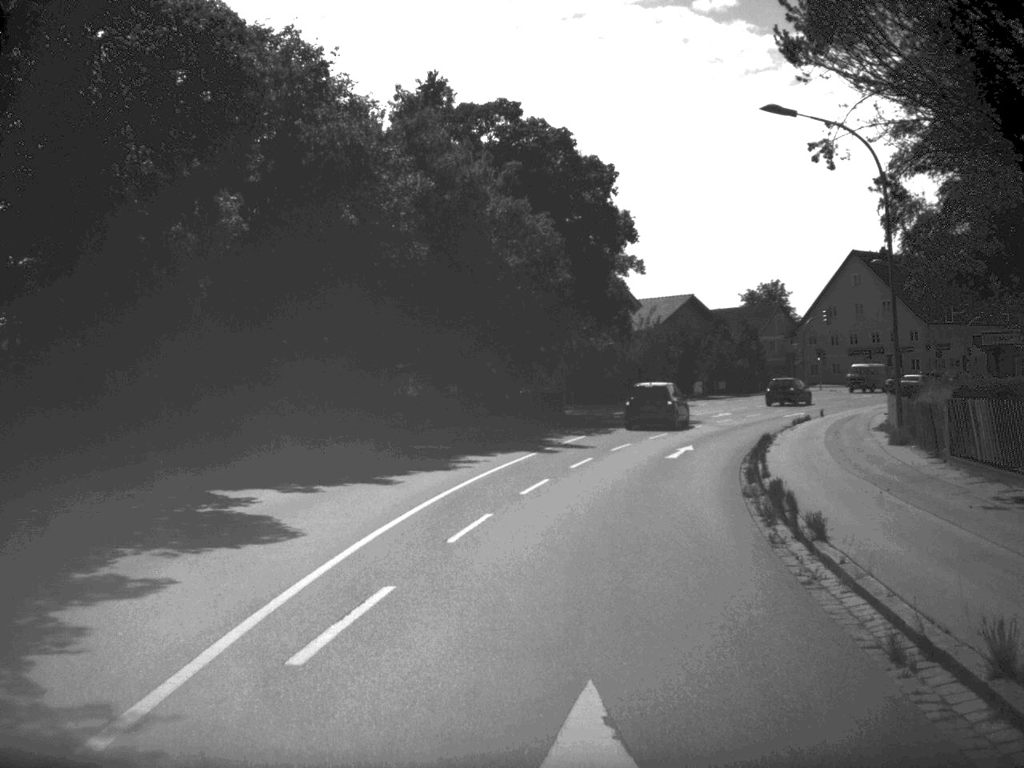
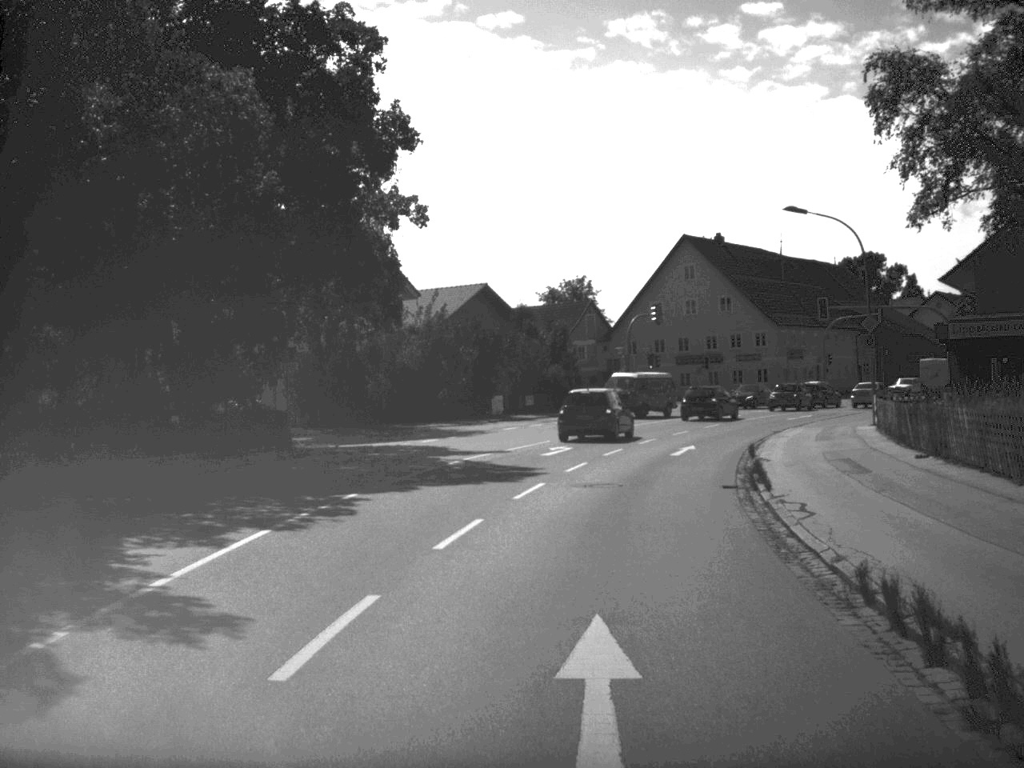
(+1.9, +23.6) m; +10°
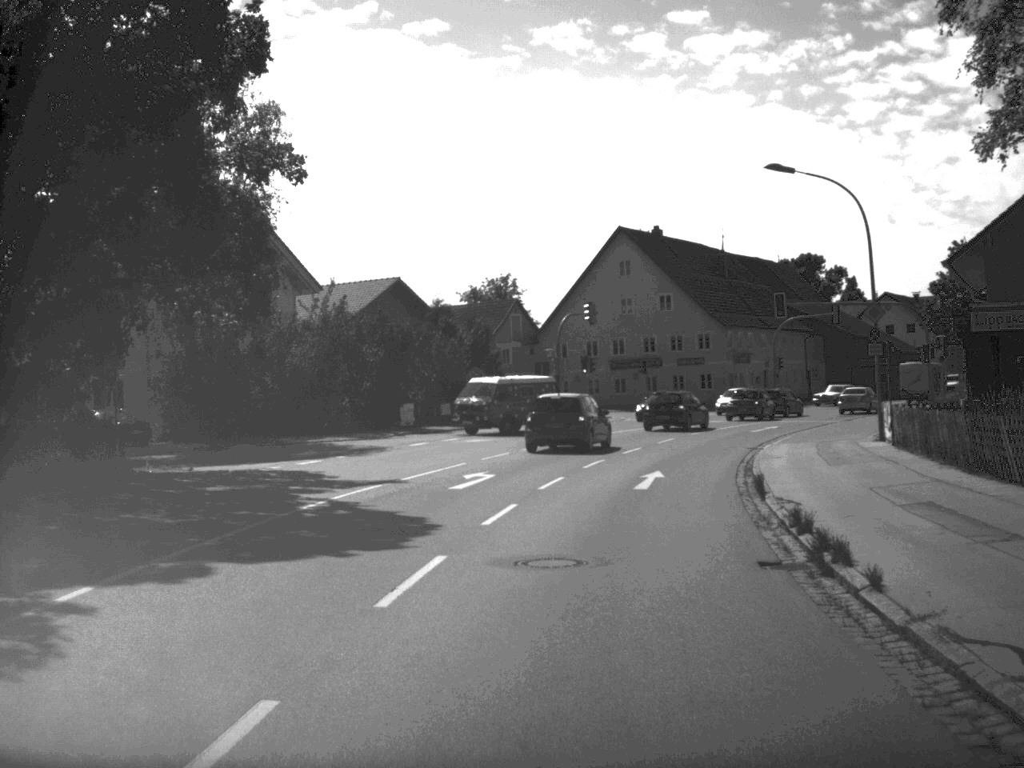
(+0.3, +9.0) m; +3°
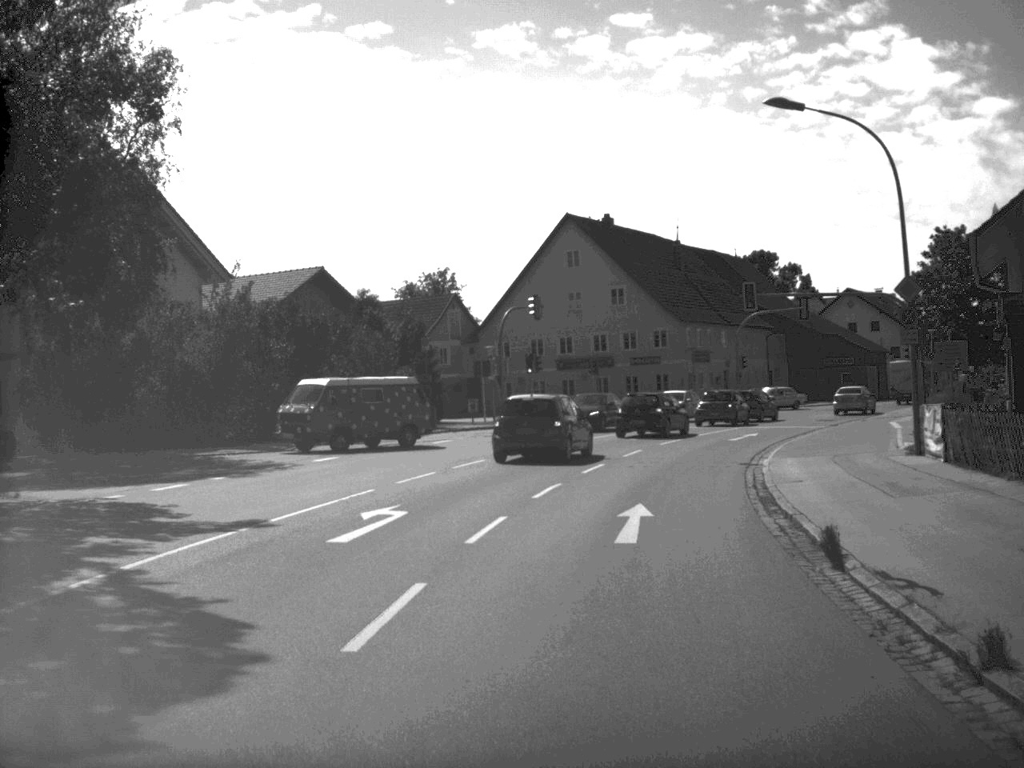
(+0.2, +7.6) m; +3°
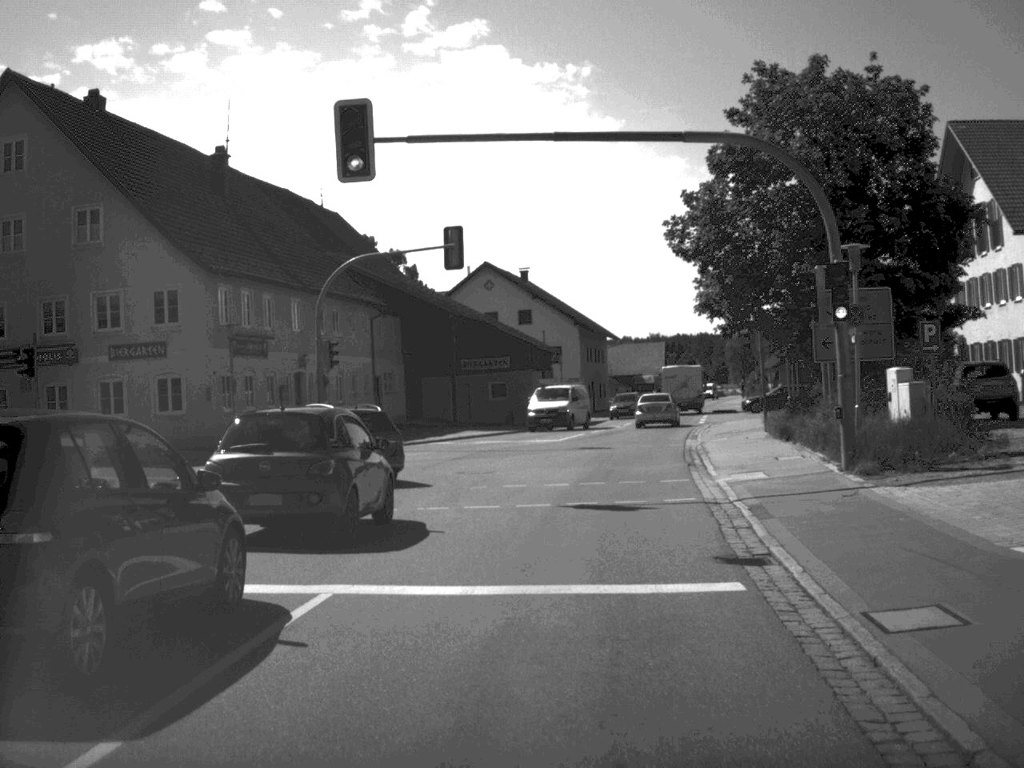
(+6.2, +39.0) m; +18°
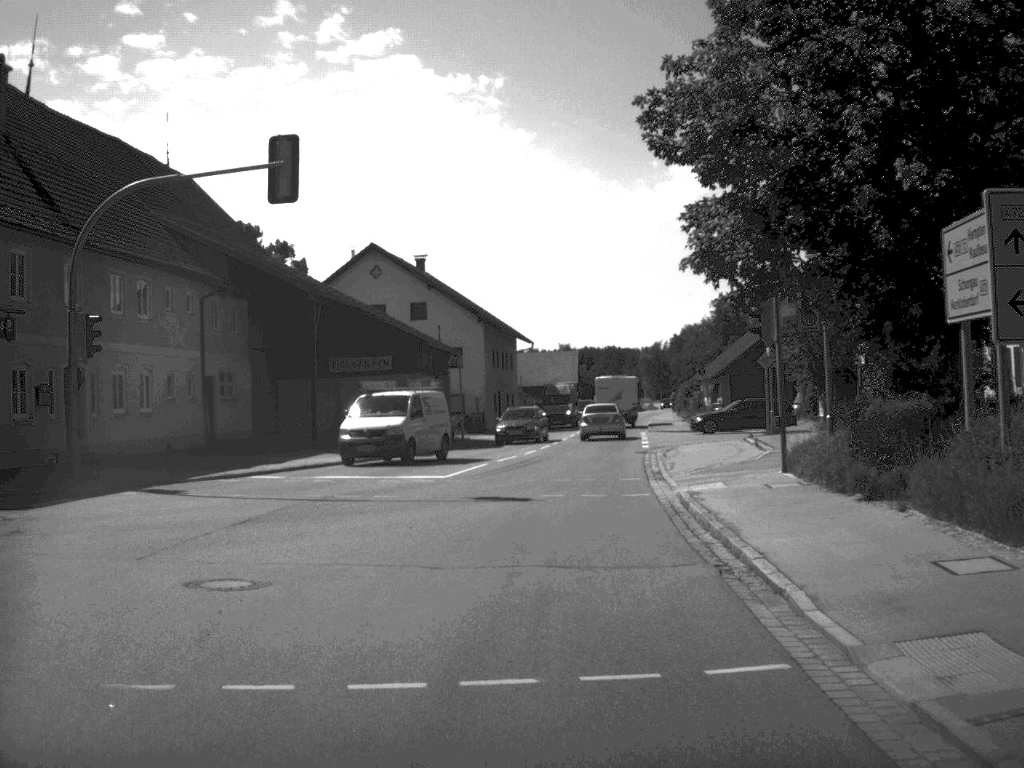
(+0.6, +14.9) m; +4°
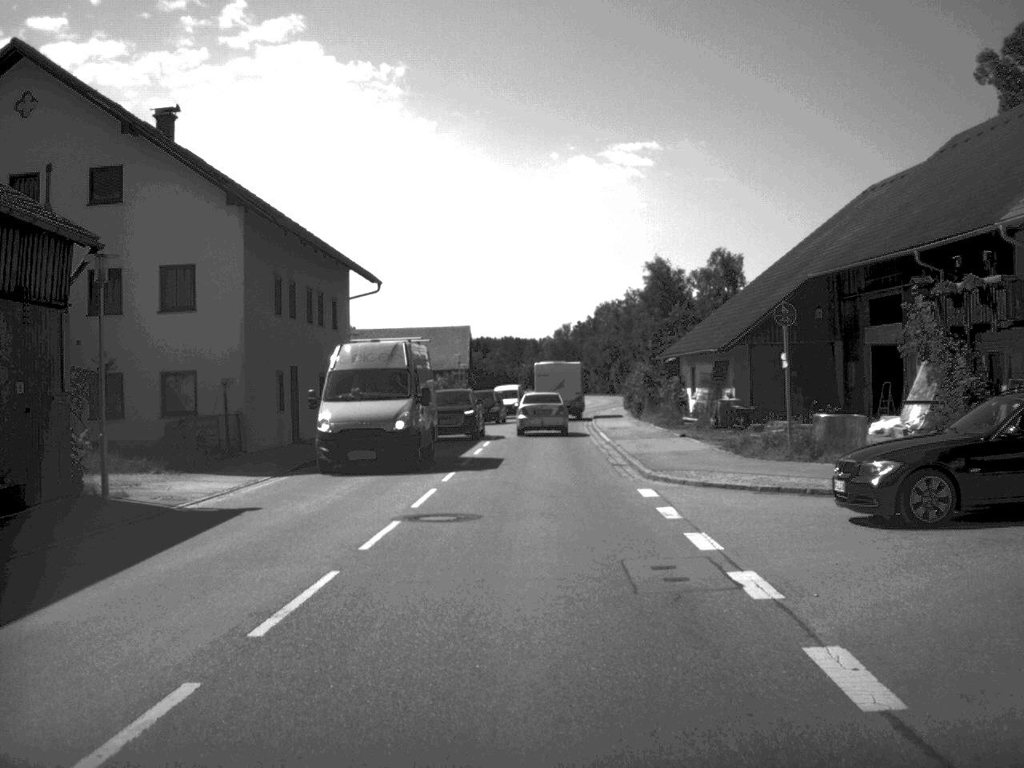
(+1.8, +39.3) m; +4°
